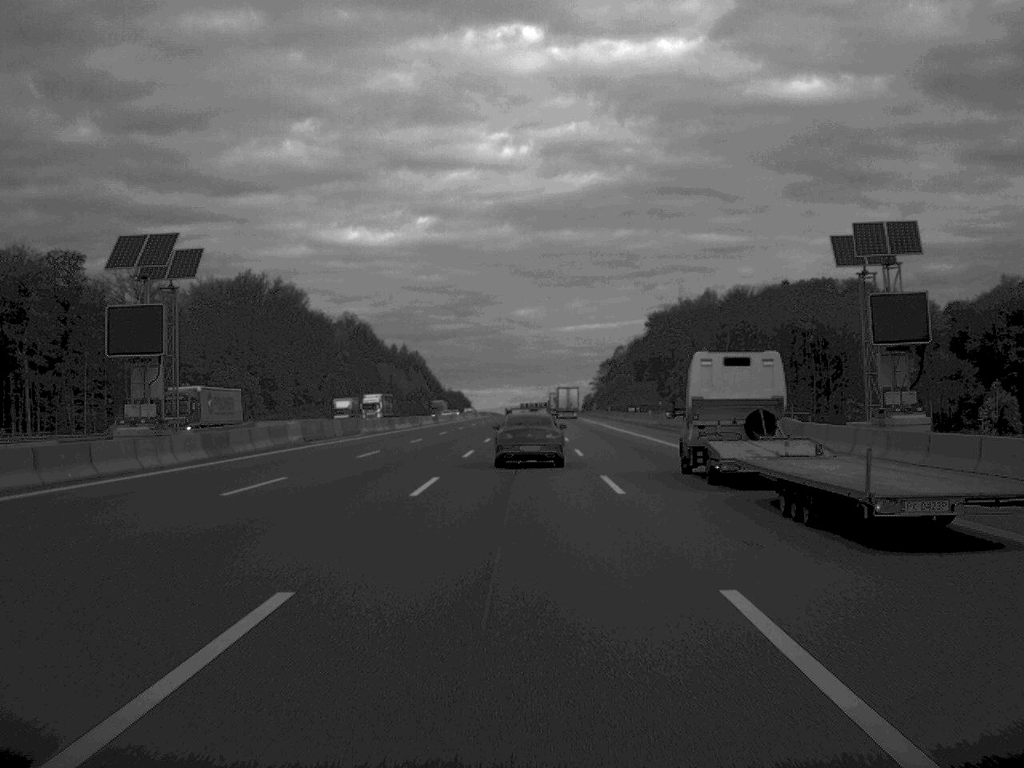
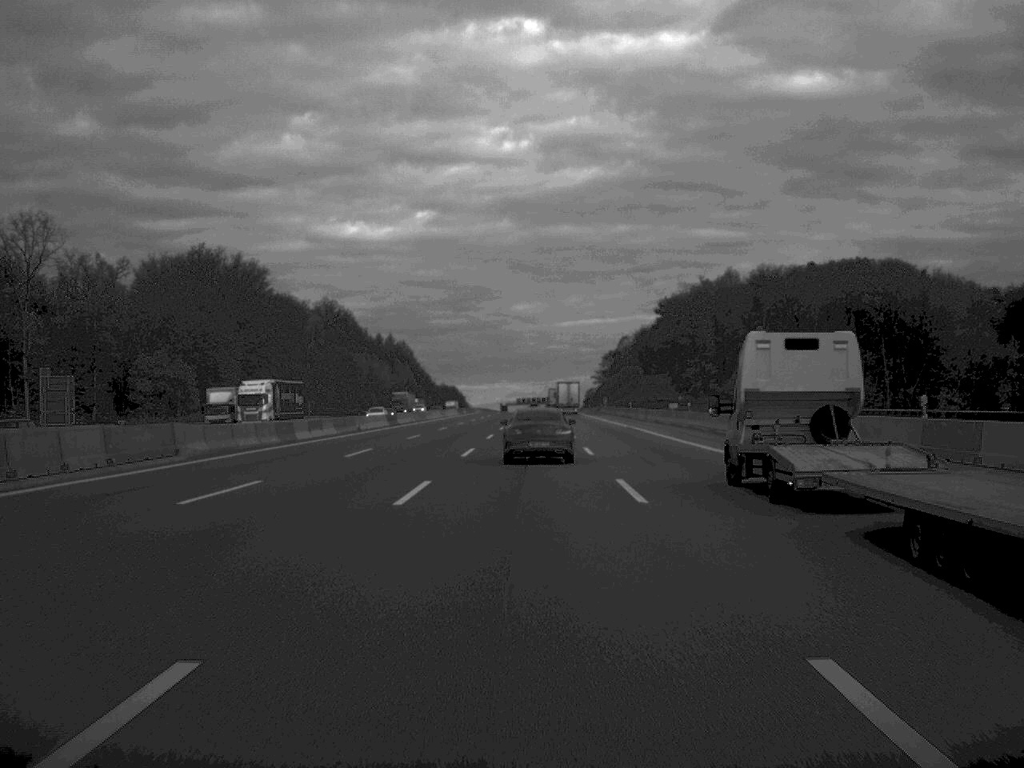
(0.0, +39.3) m; 0°
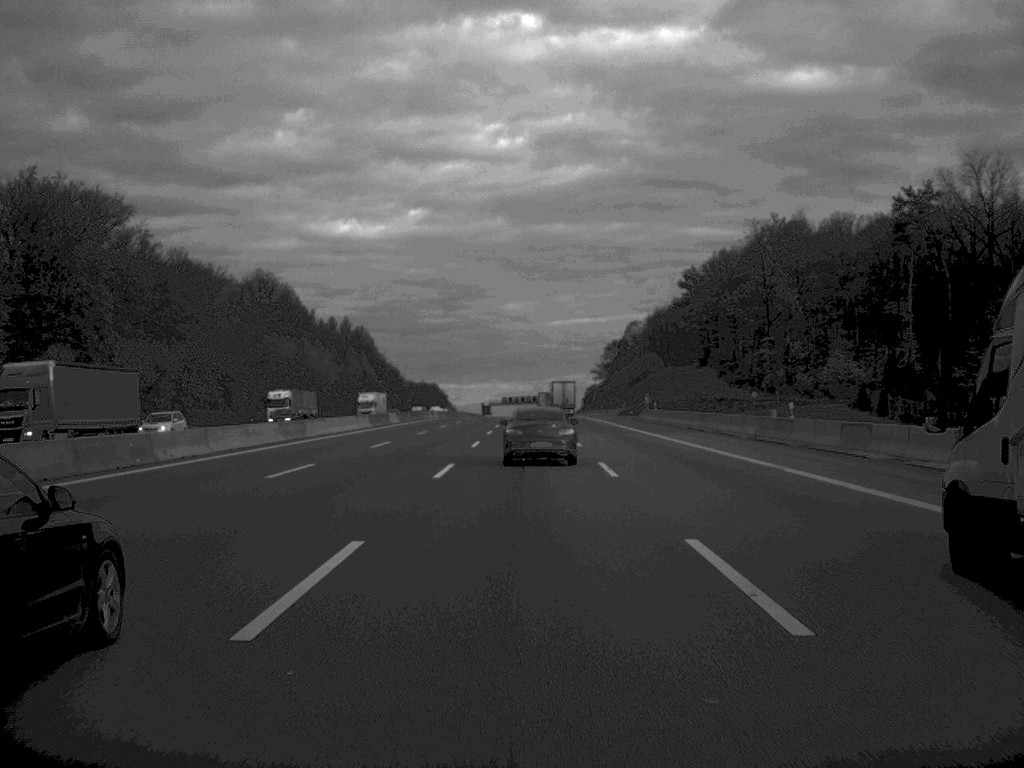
(+0.4, +82.5) m; 0°
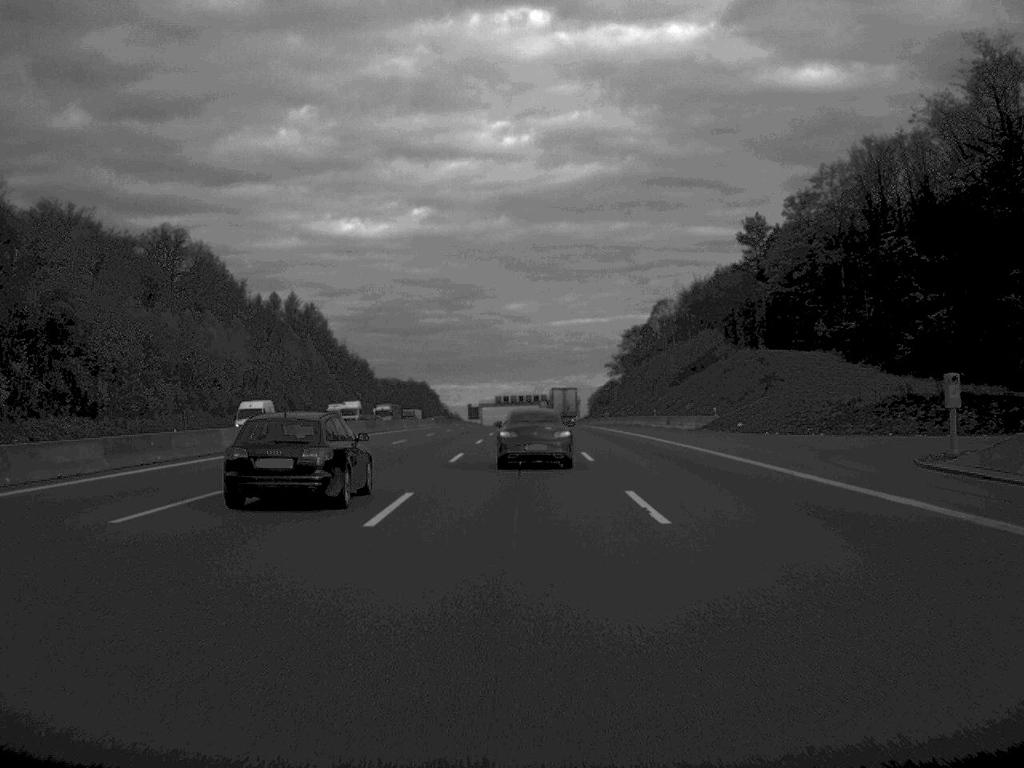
(+0.1, +81.2) m; 0°
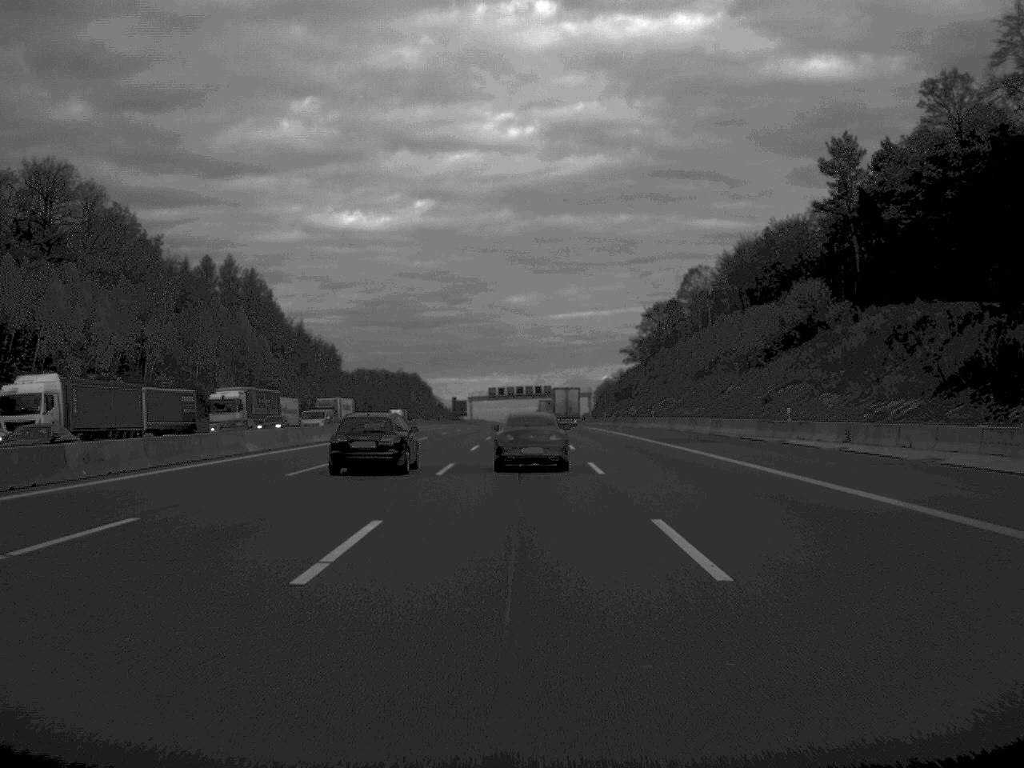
(0.0, +58.7) m; 0°
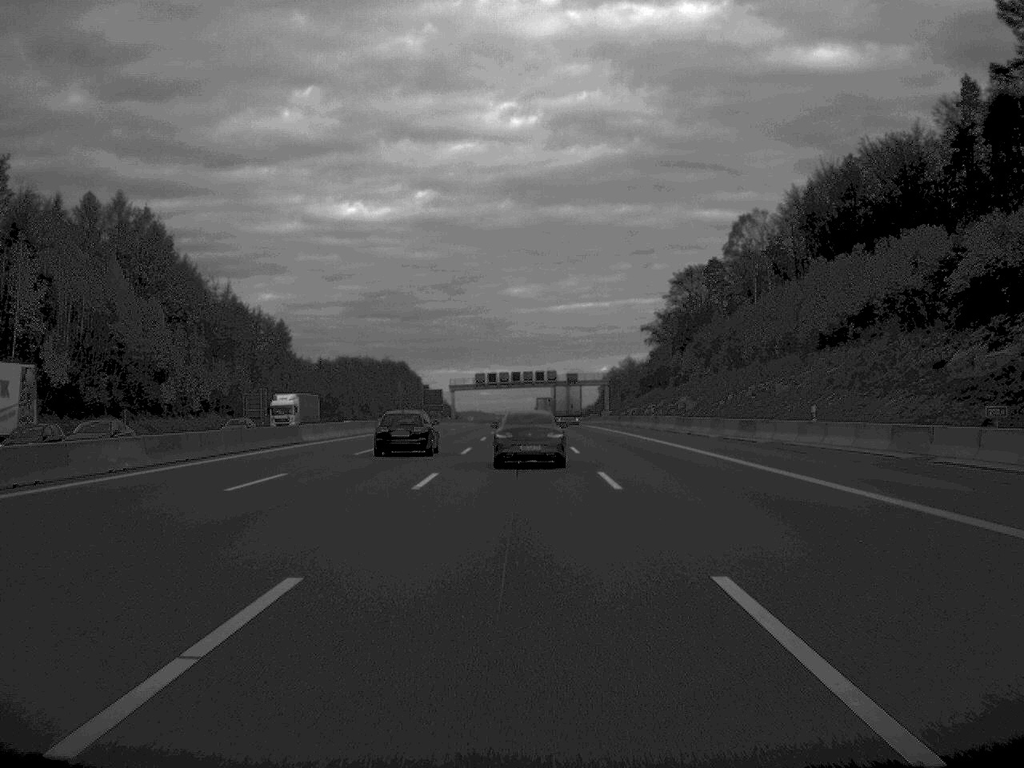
(0.0, +59.8) m; 0°
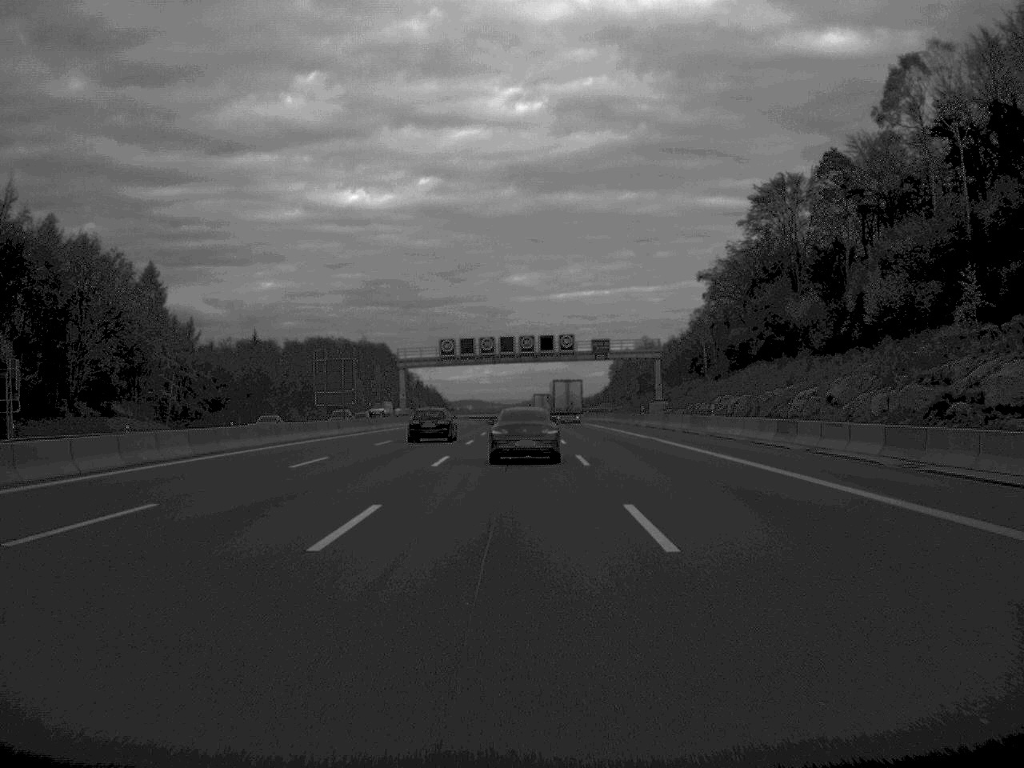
(+0.1, +81.6) m; 0°
